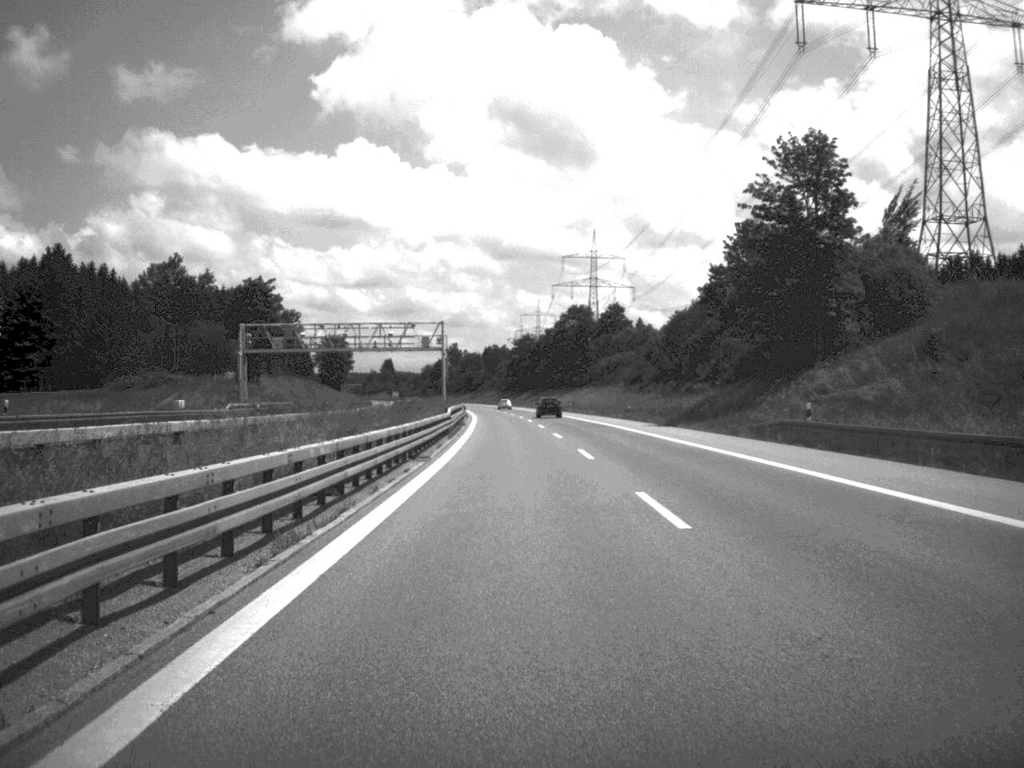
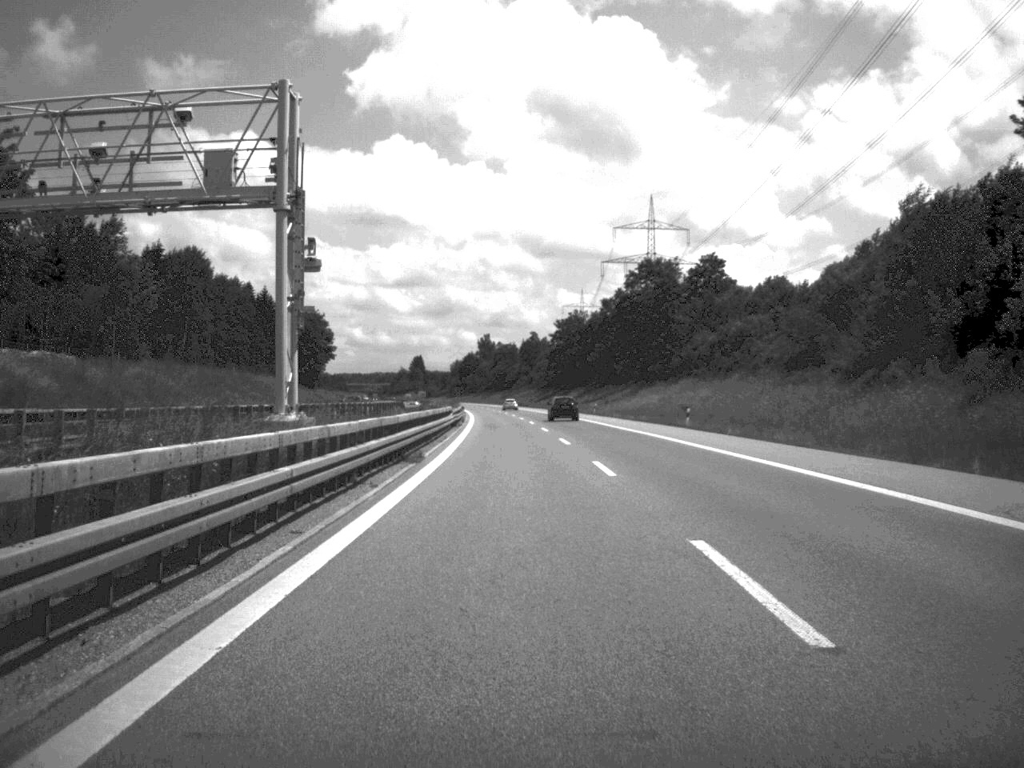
(-1.3, +77.7) m; -2°
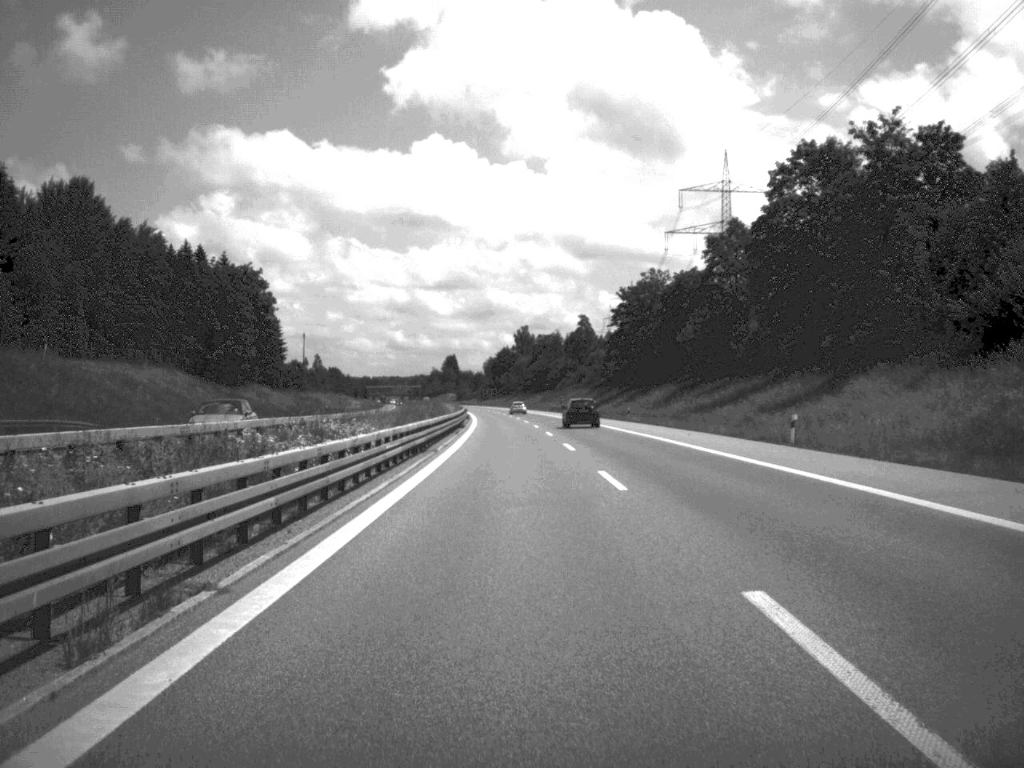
(-1.3, +74.0) m; -2°
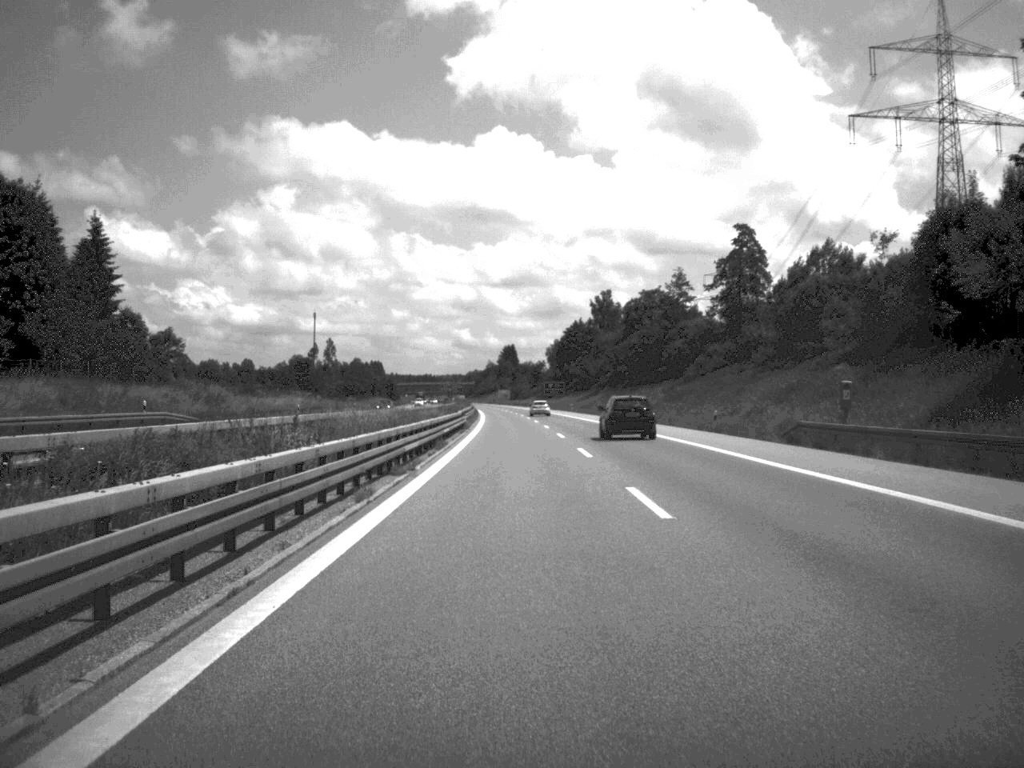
(-3.6, +128.7) m; -3°
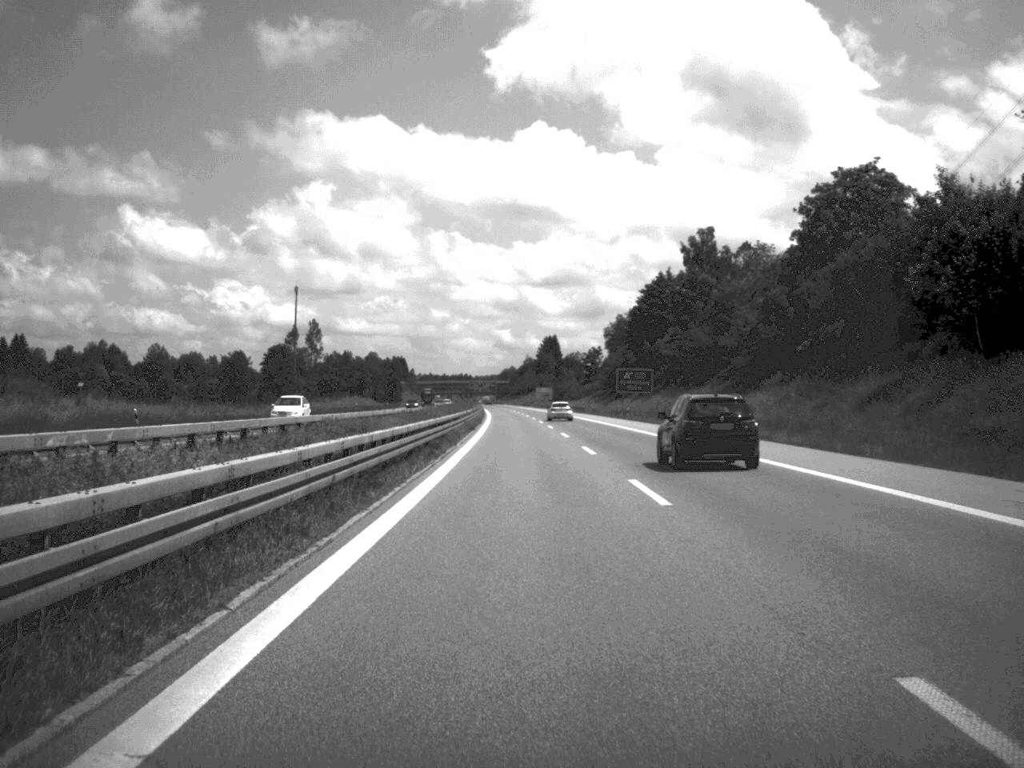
(-1.8, +103.6) m; -2°
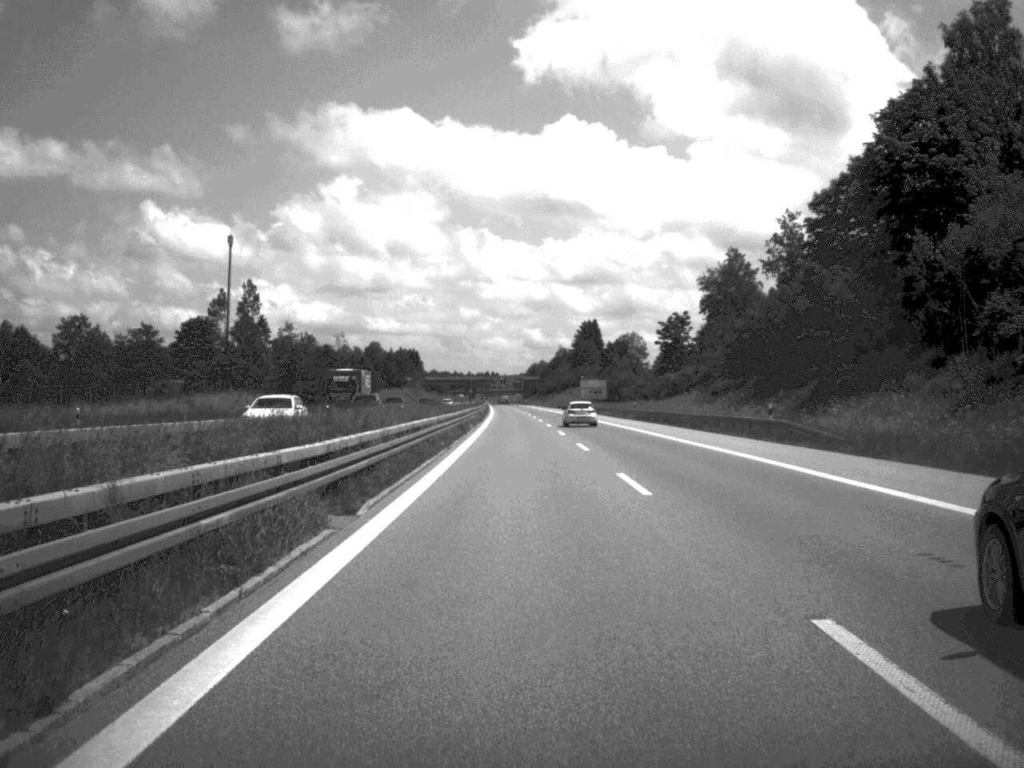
(-1.4, +103.8) m; -2°
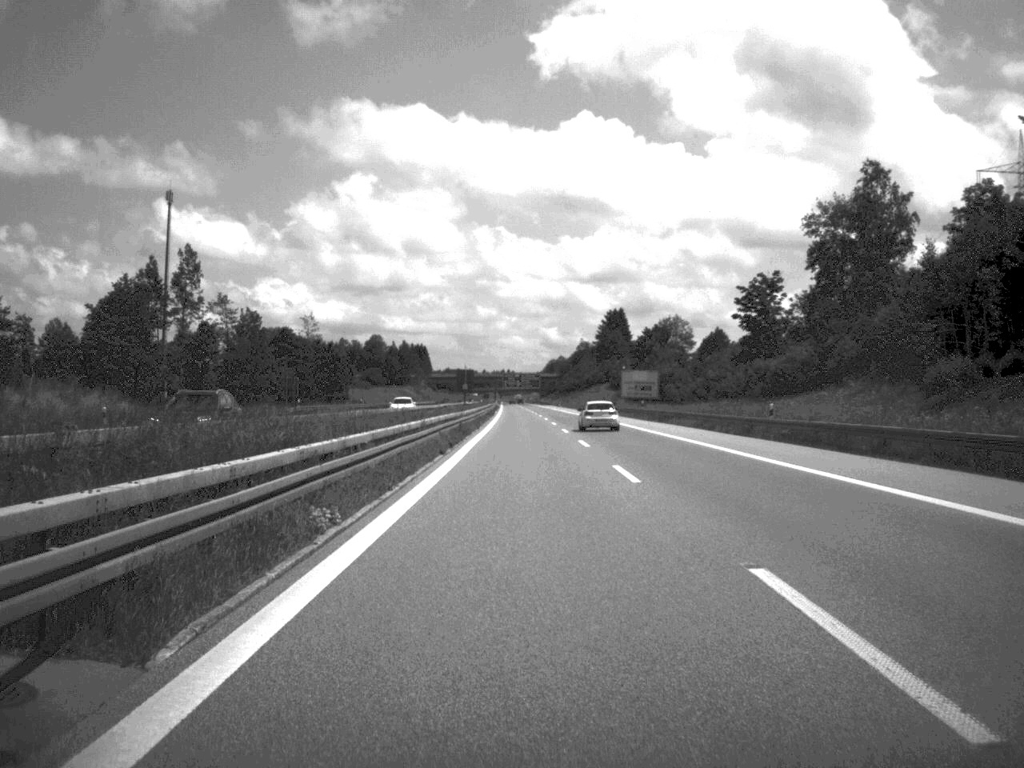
(-0.3, +50.2) m; -1°
